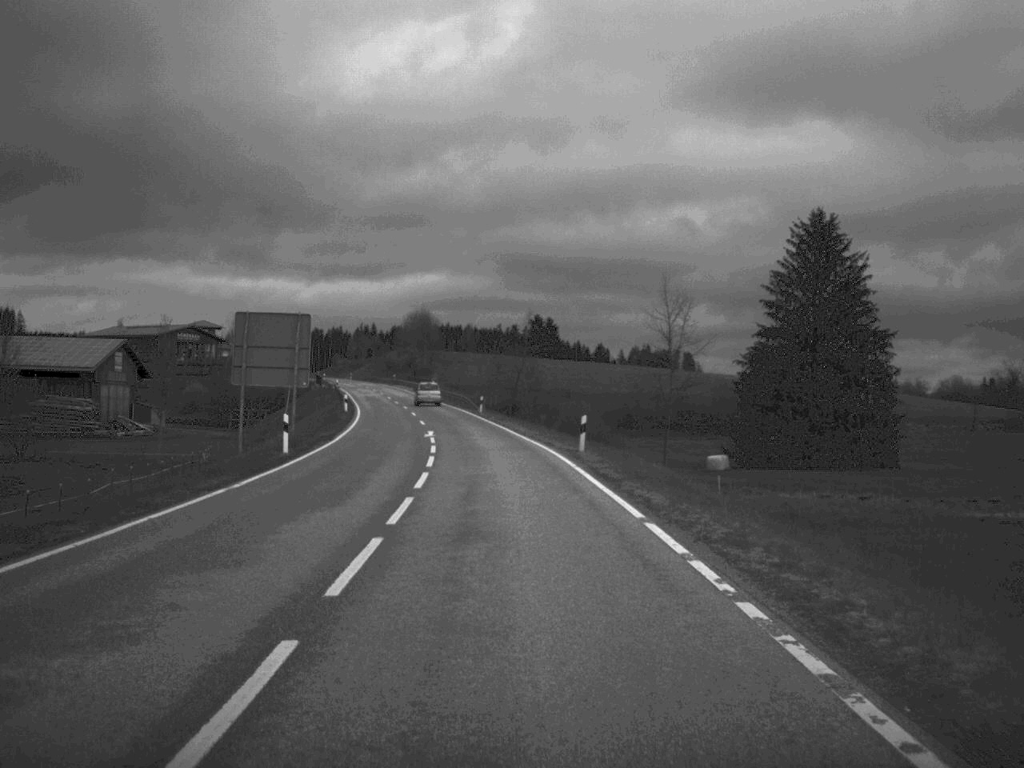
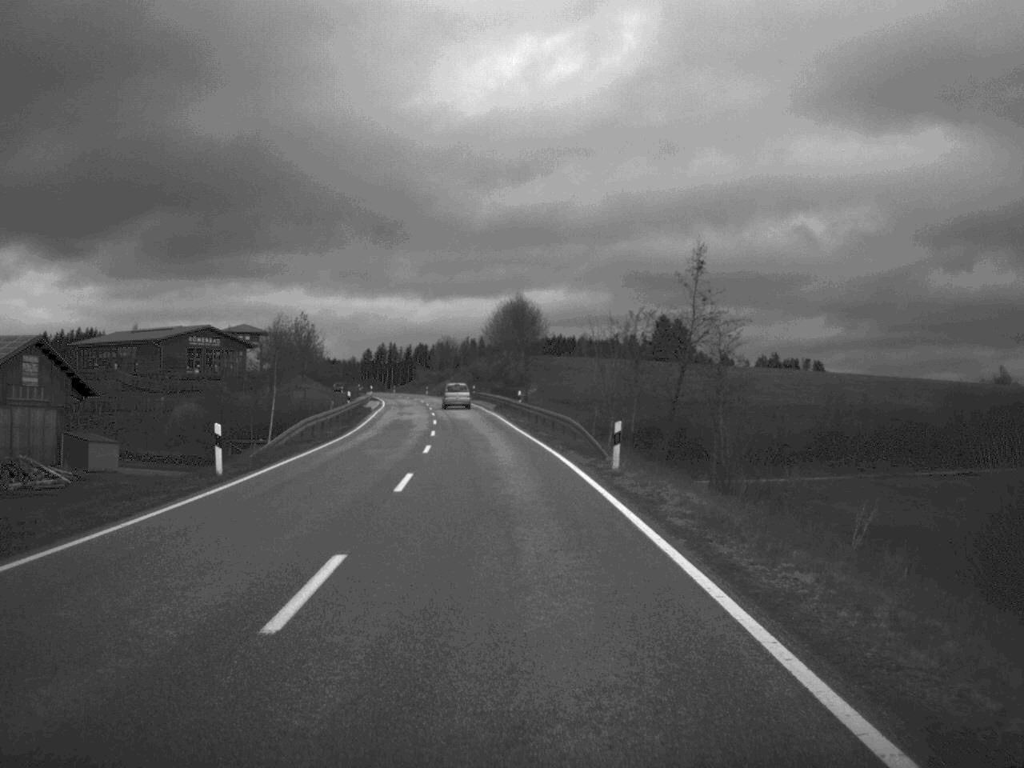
(-2.0, +48.4) m; -5°
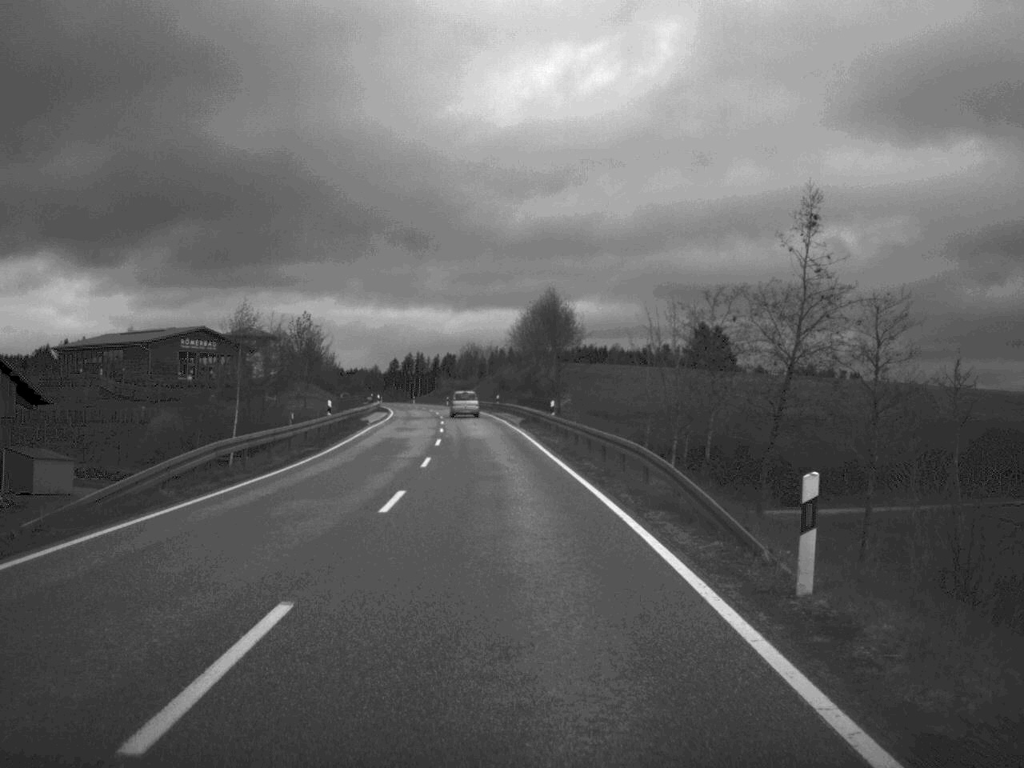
(-0.2, +14.8) m; -1°
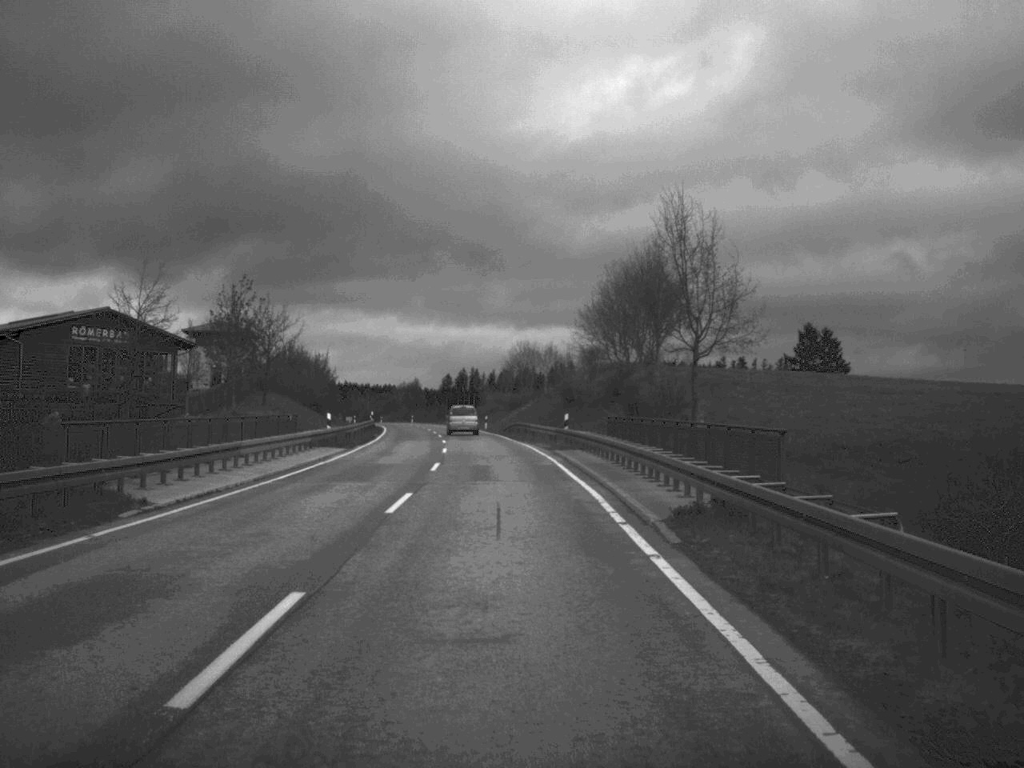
(-1.2, +44.9) m; -3°
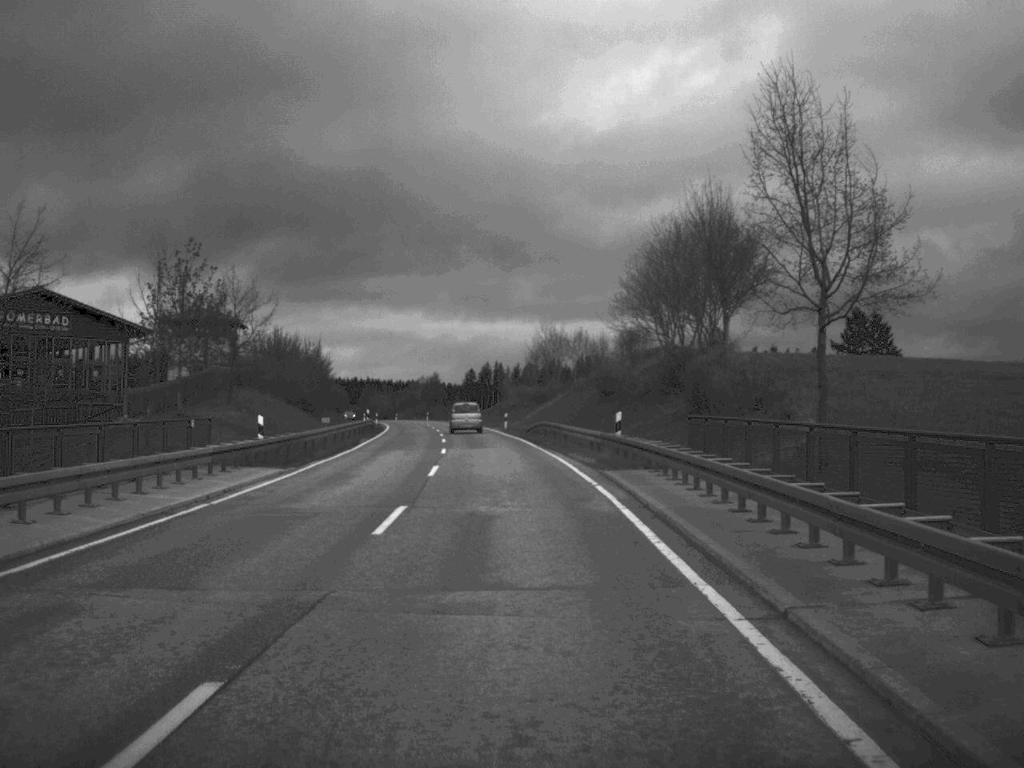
(-0.2, +15.4) m; -1°
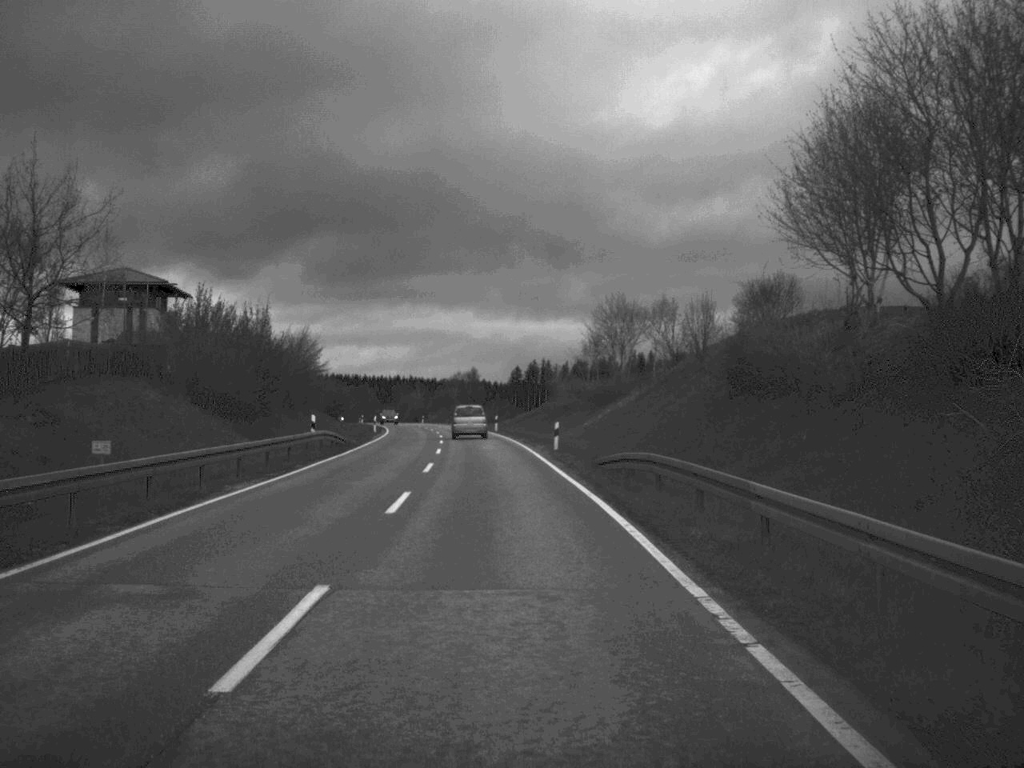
(-0.6, +31.9) m; -2°
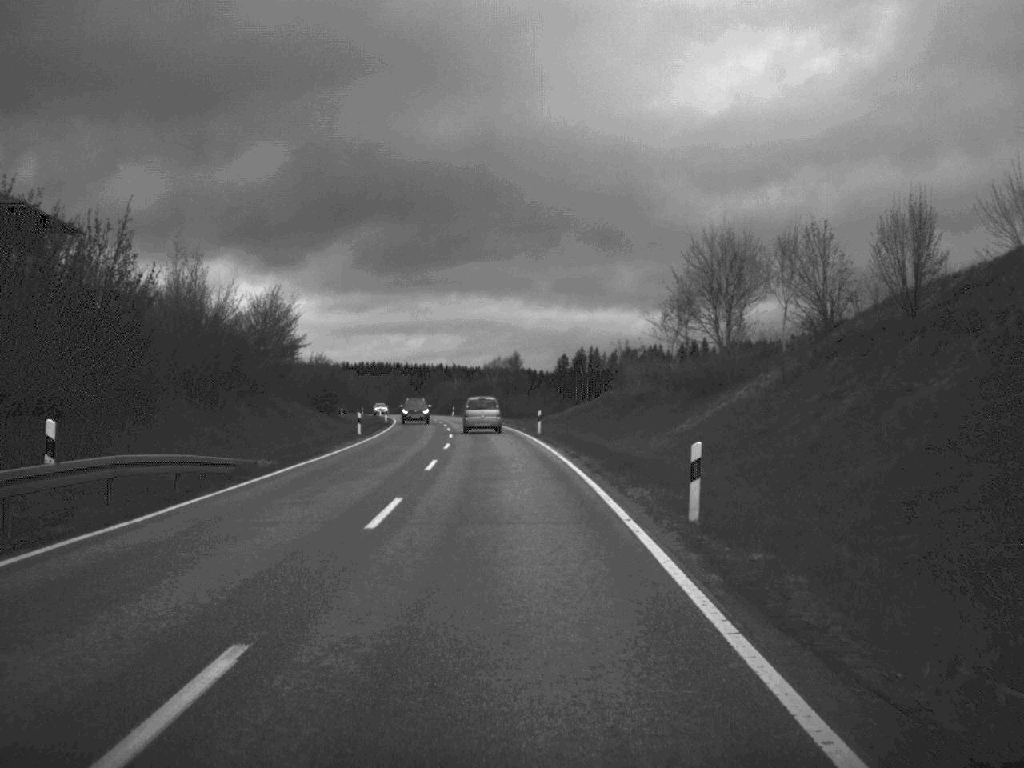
(-0.6, +29.1) m; -2°
